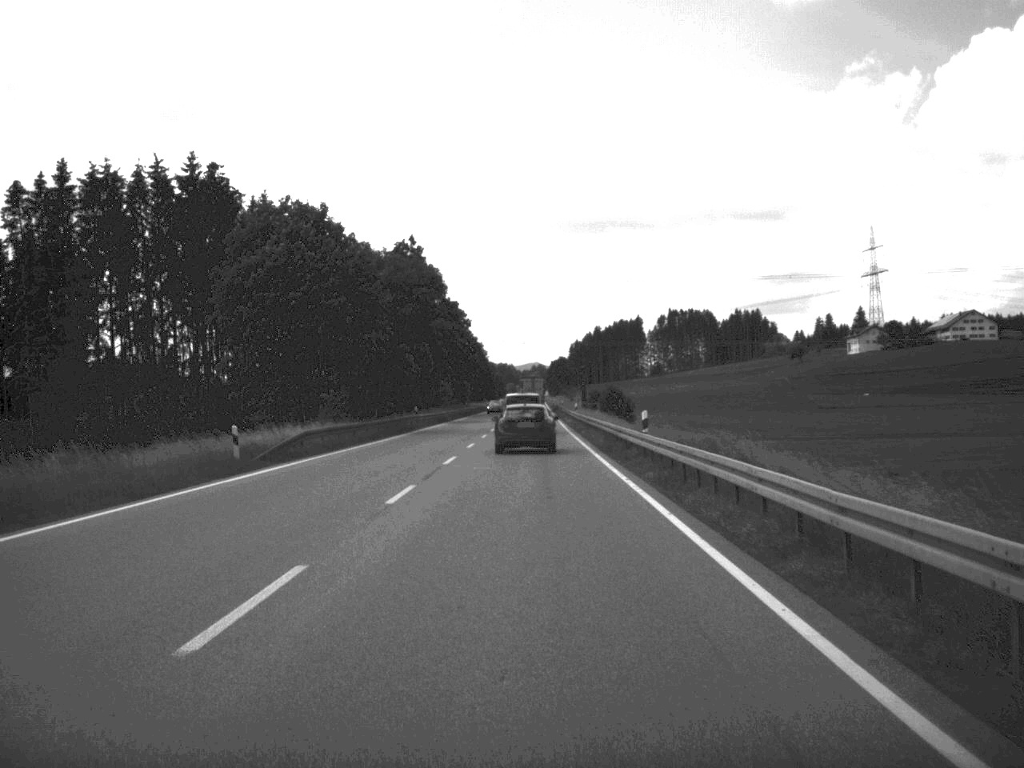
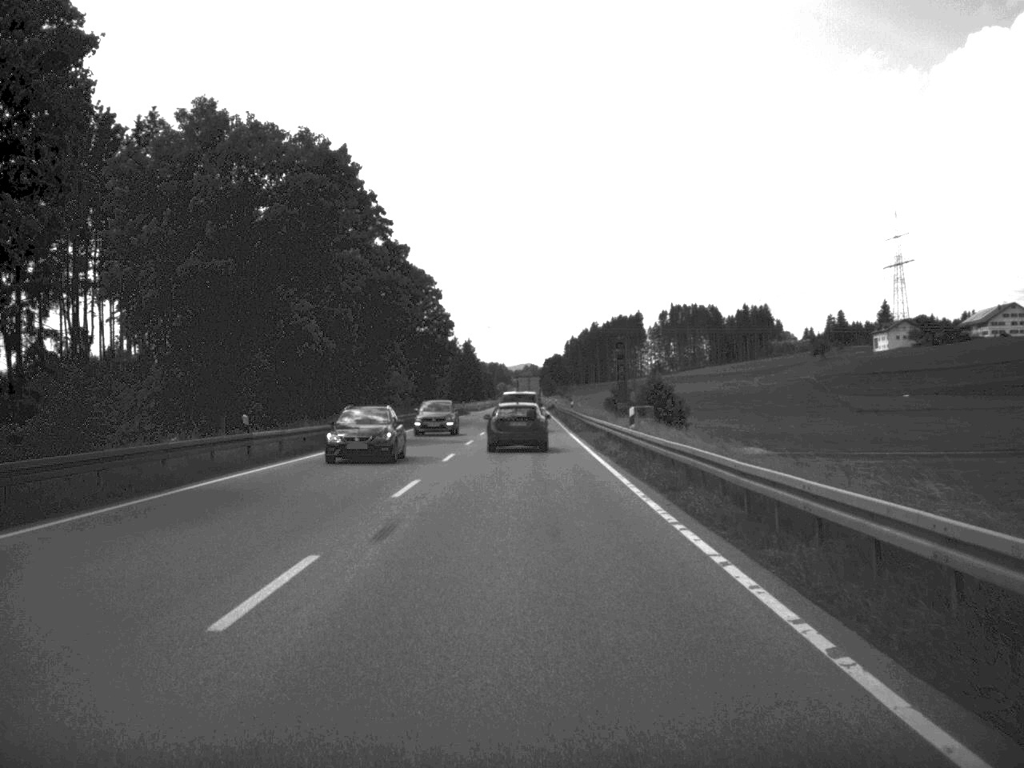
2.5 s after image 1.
(+0.1, +46.3) m; 0°
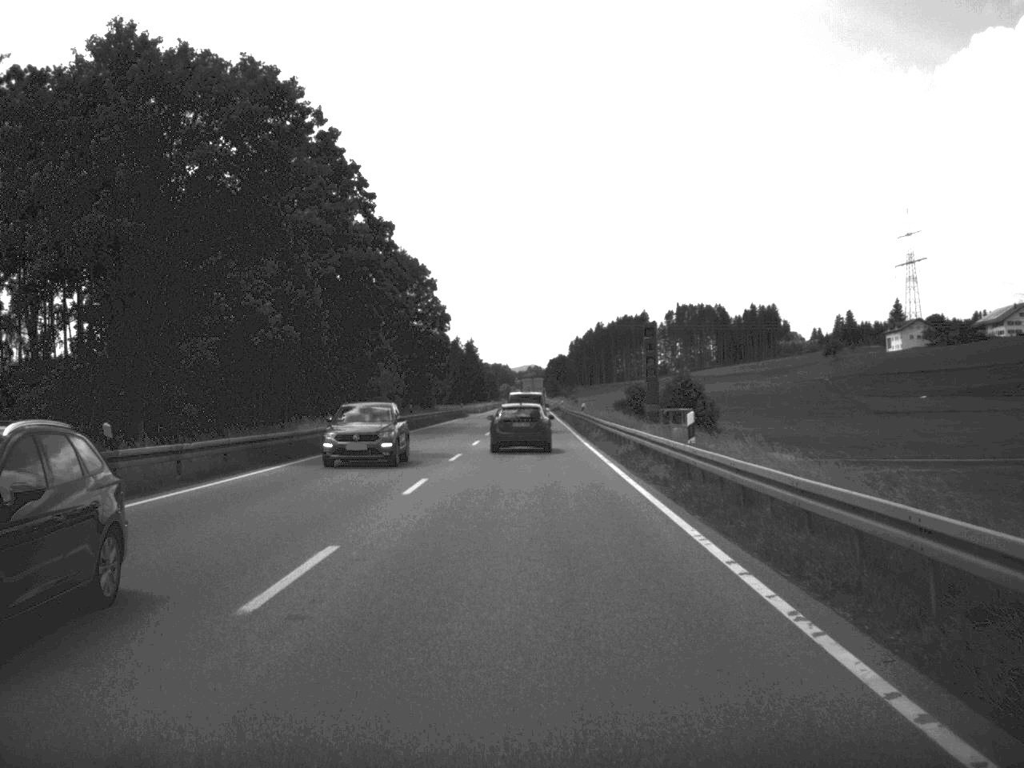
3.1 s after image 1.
(0.0, +11.2) m; 0°
